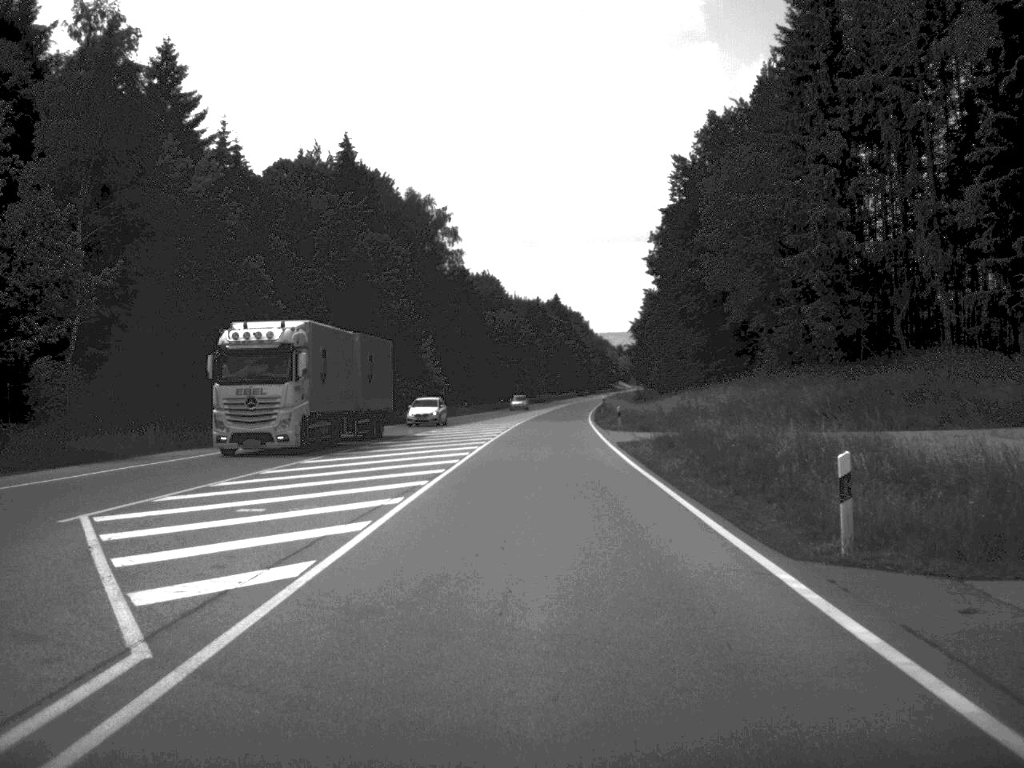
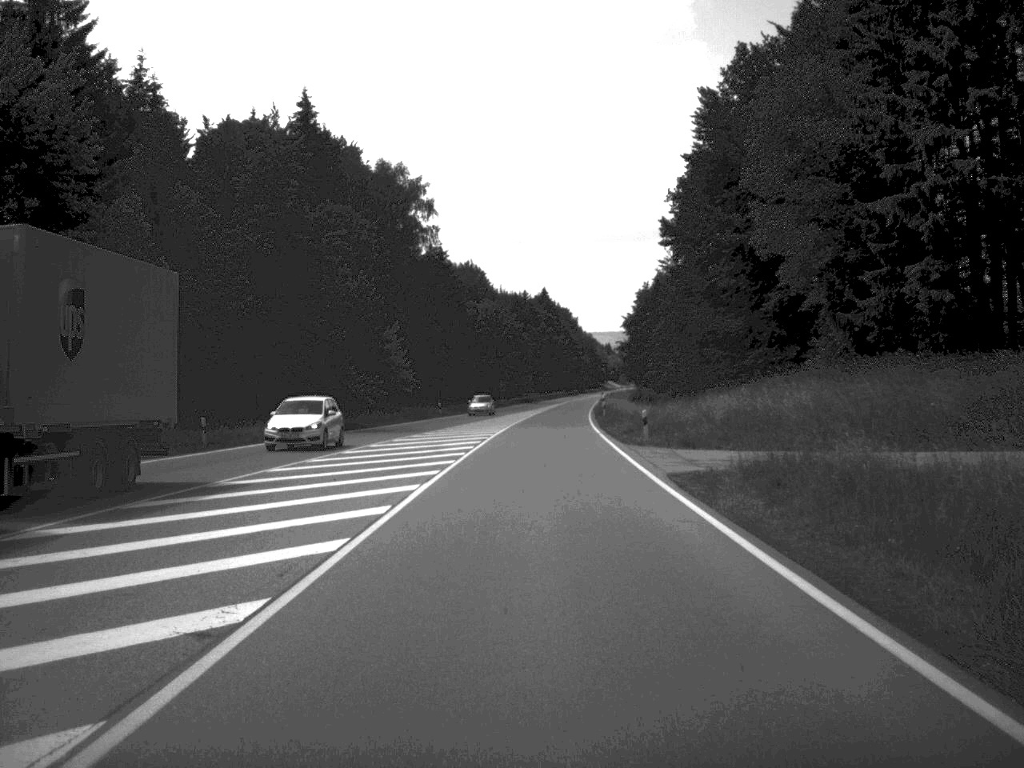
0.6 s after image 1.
(+0.1, +18.2) m; +1°
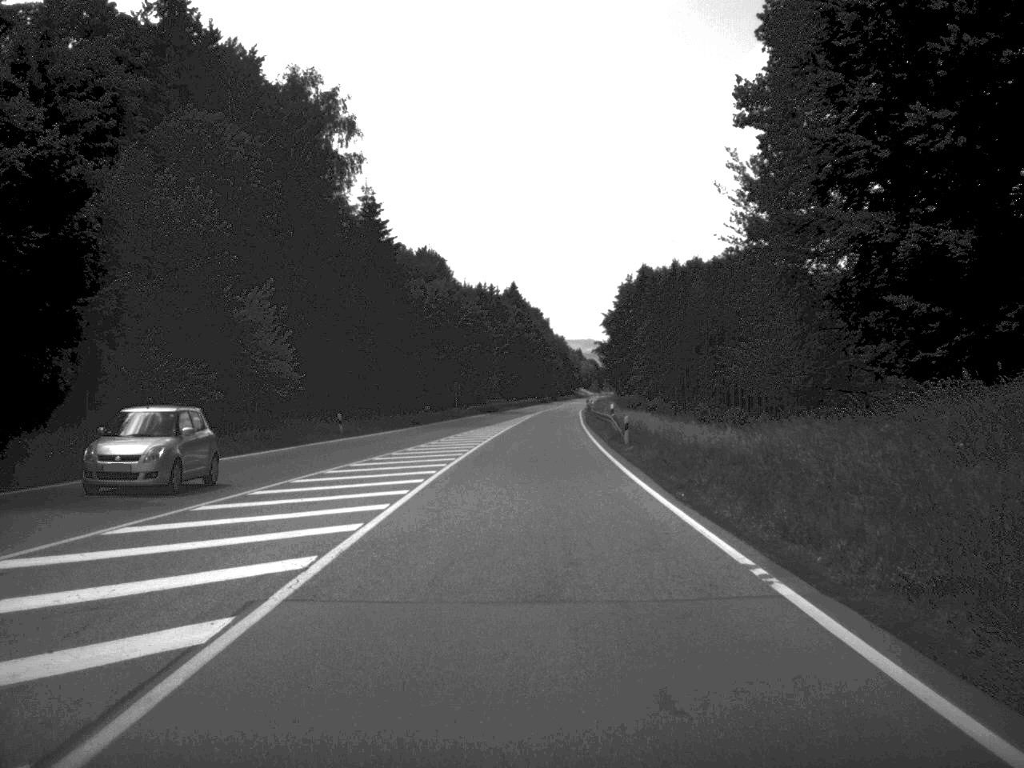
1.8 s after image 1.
(+0.4, +37.1) m; +1°
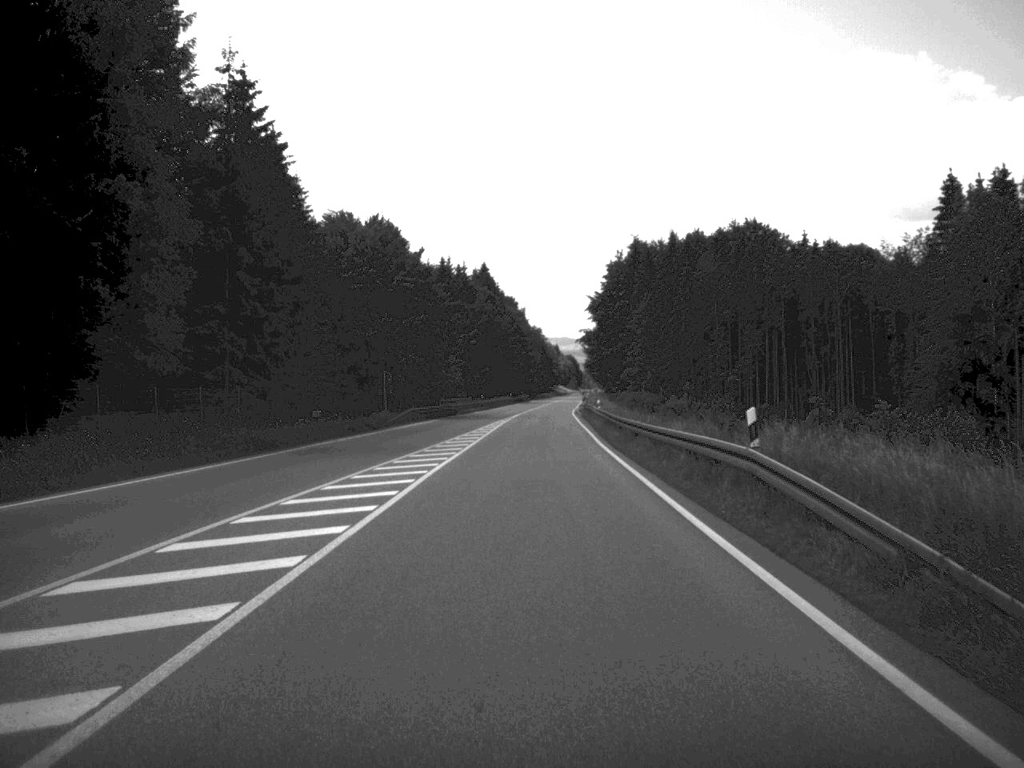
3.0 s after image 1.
(+0.4, +38.6) m; +1°
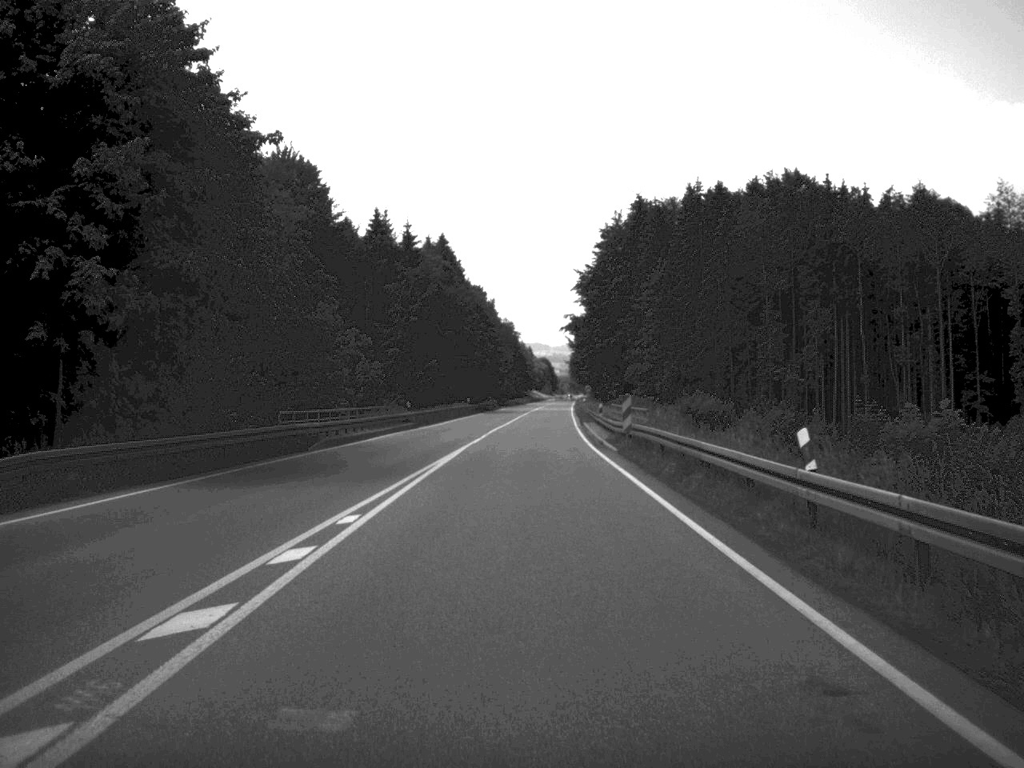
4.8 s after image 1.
(+0.5, +54.5) m; +1°
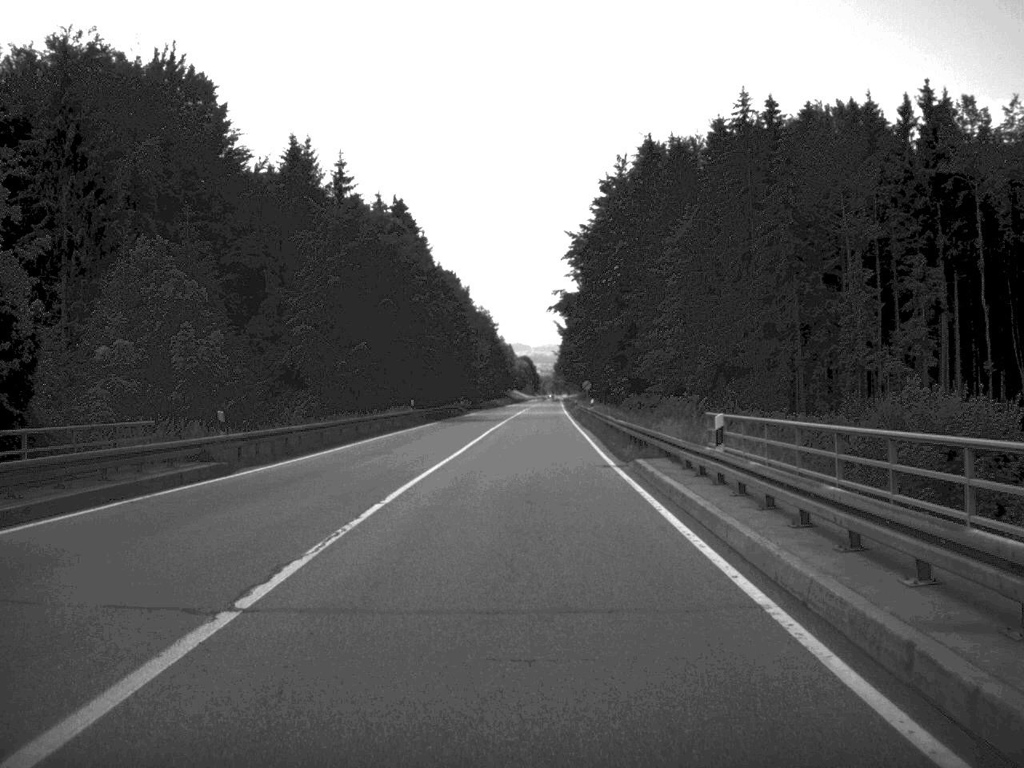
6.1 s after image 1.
(+0.2, +38.8) m; +1°
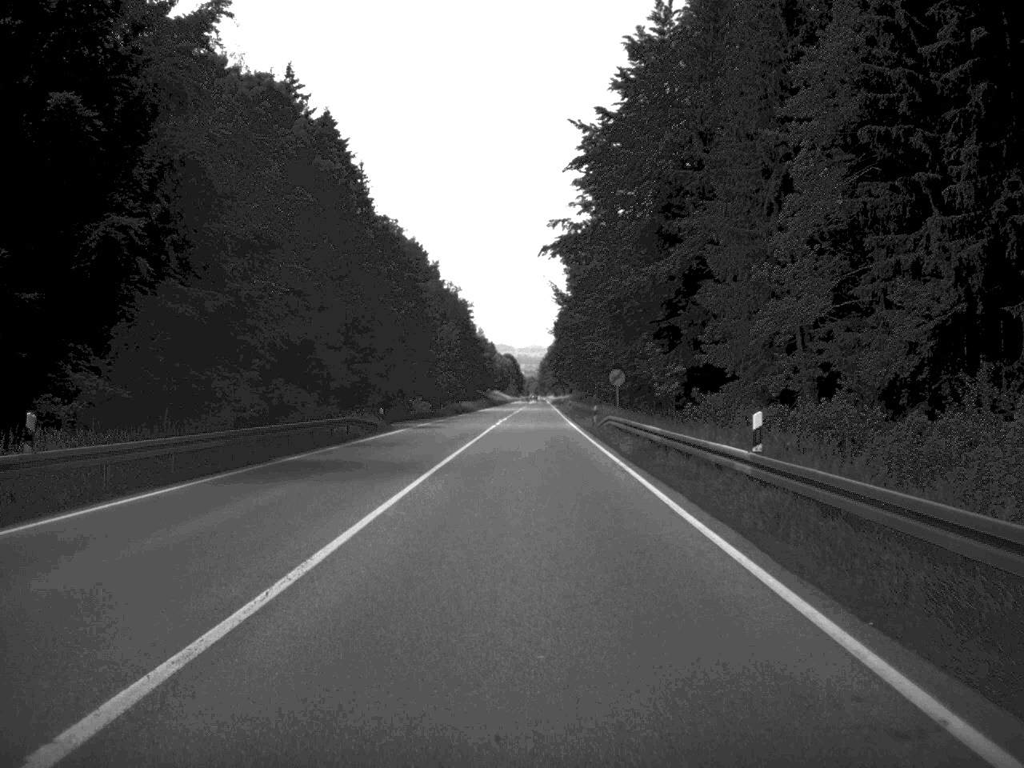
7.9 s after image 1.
(+0.3, +53.3) m; +1°
